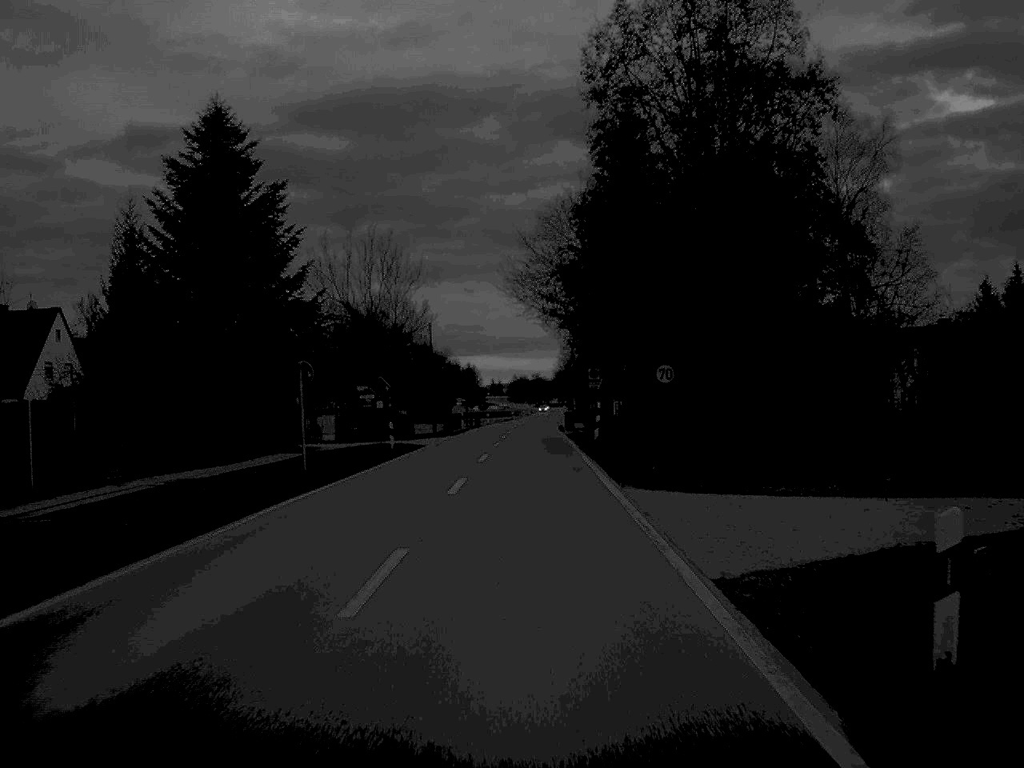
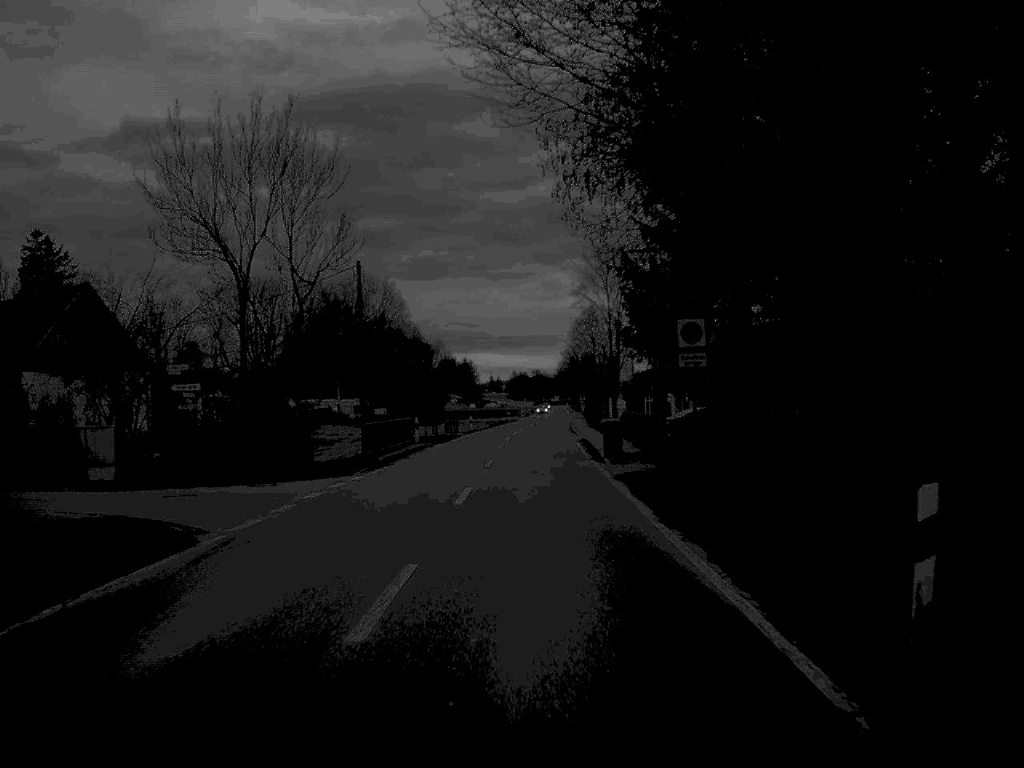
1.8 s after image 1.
(0.0, +36.7) m; 0°
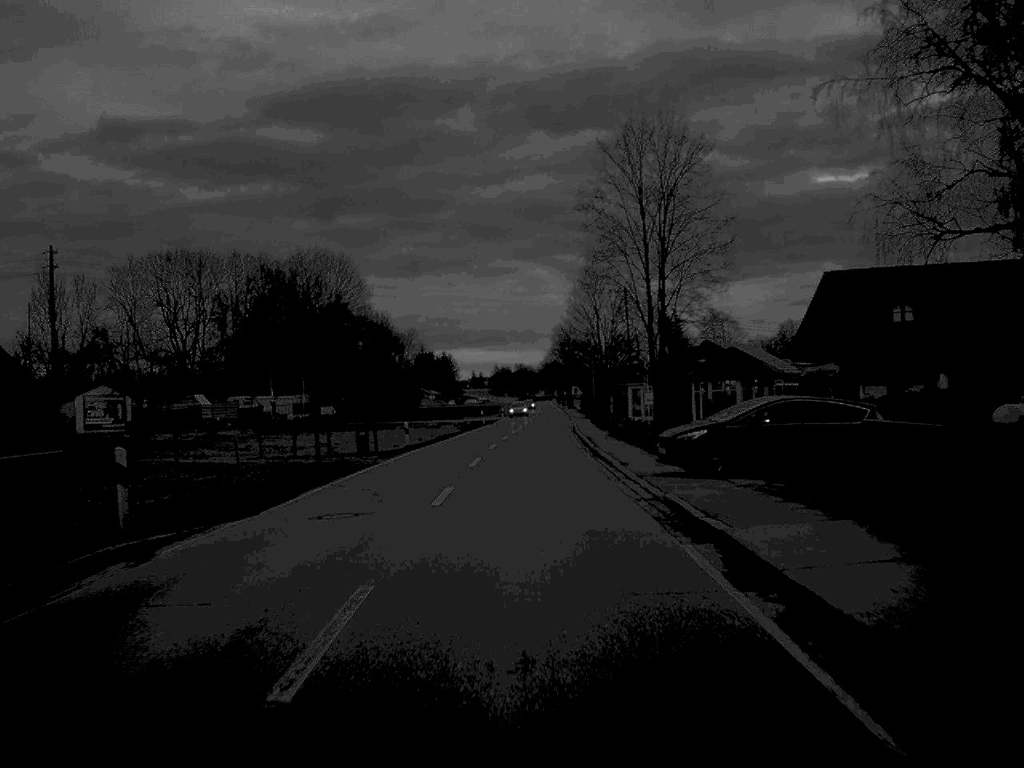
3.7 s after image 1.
(+0.3, +37.3) m; +1°
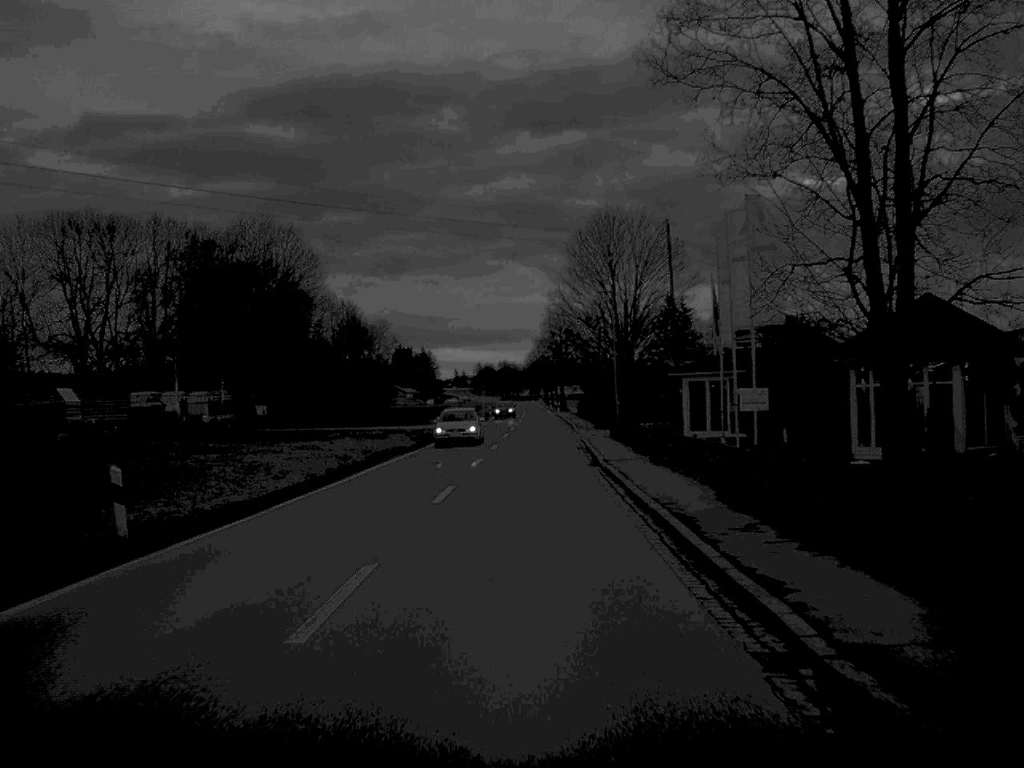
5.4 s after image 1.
(+0.2, +33.9) m; +1°
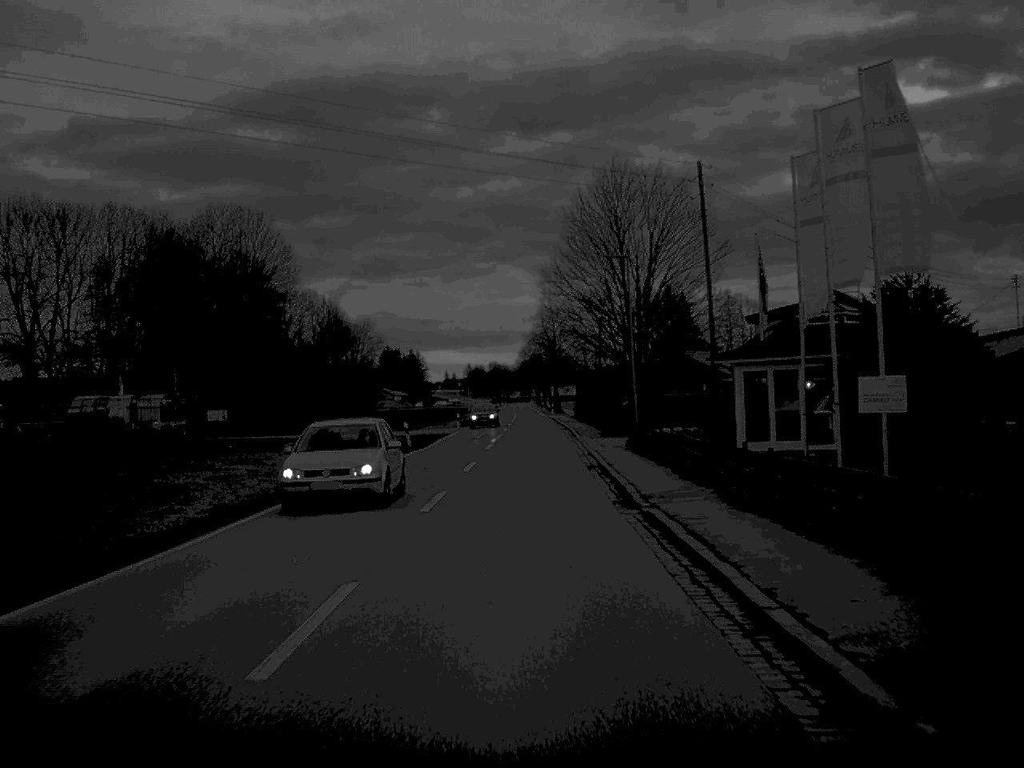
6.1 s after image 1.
(0.0, +13.2) m; 0°
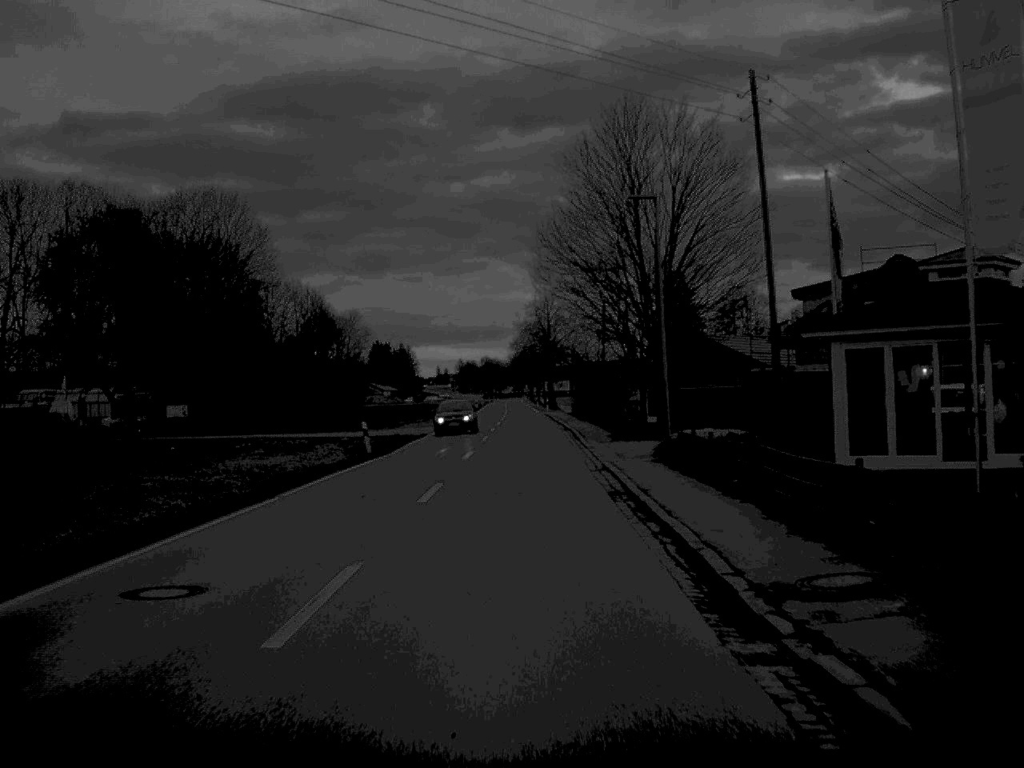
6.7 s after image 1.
(0.0, +11.1) m; 0°
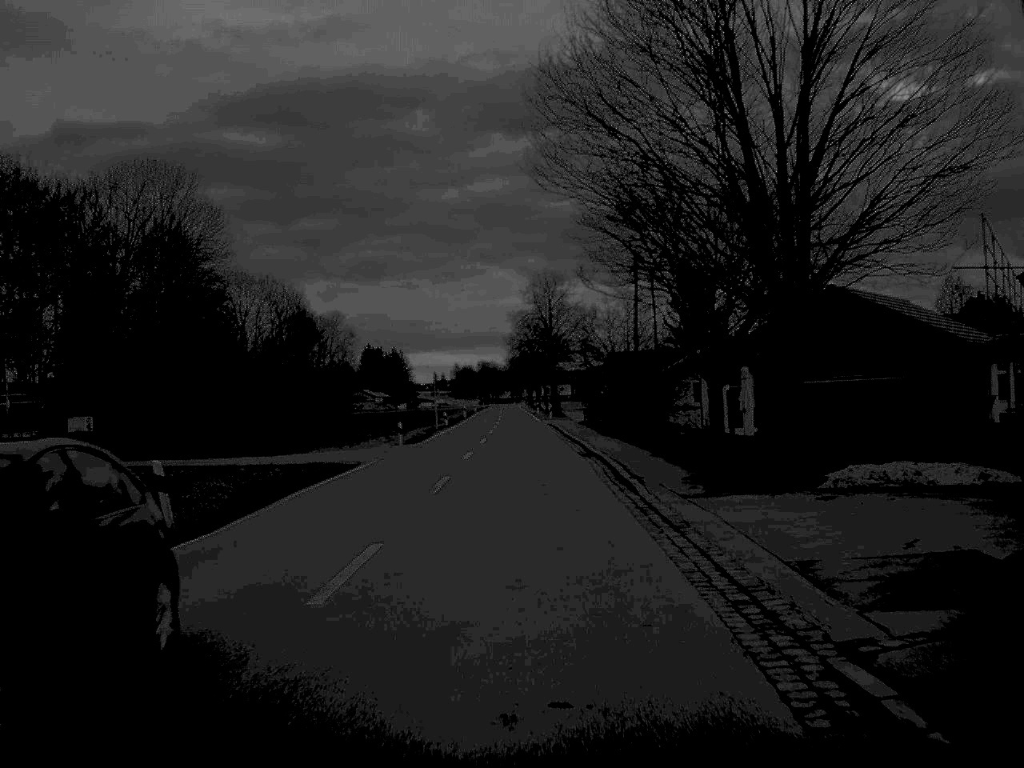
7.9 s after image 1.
(0.0, +22.7) m; 0°
